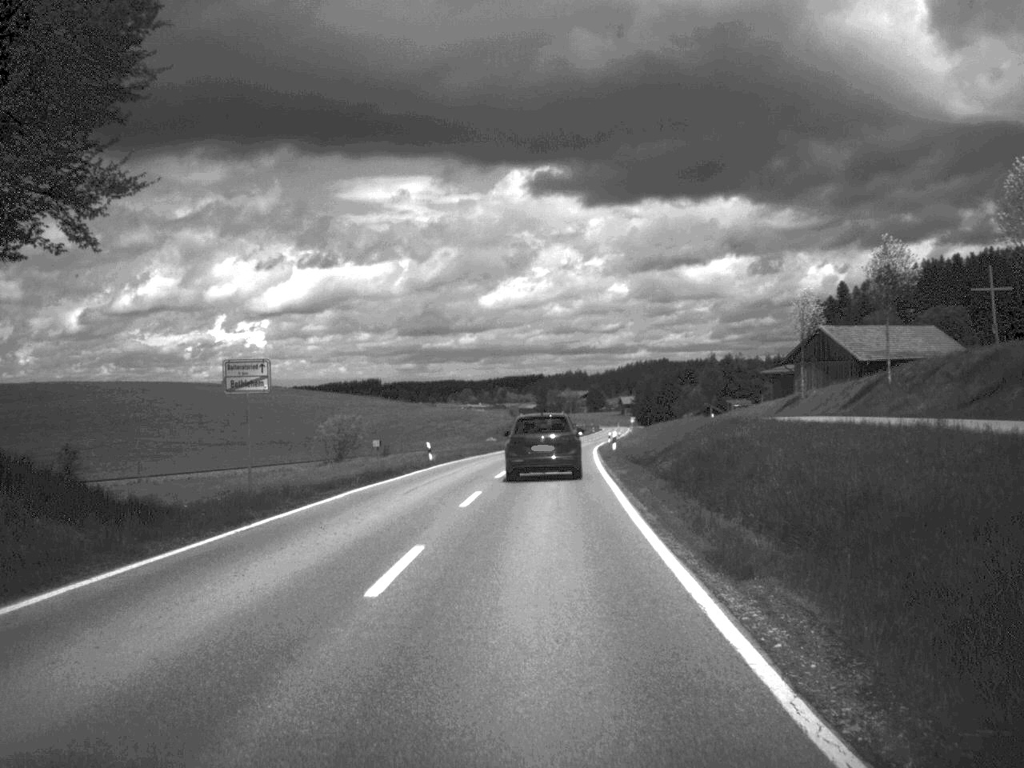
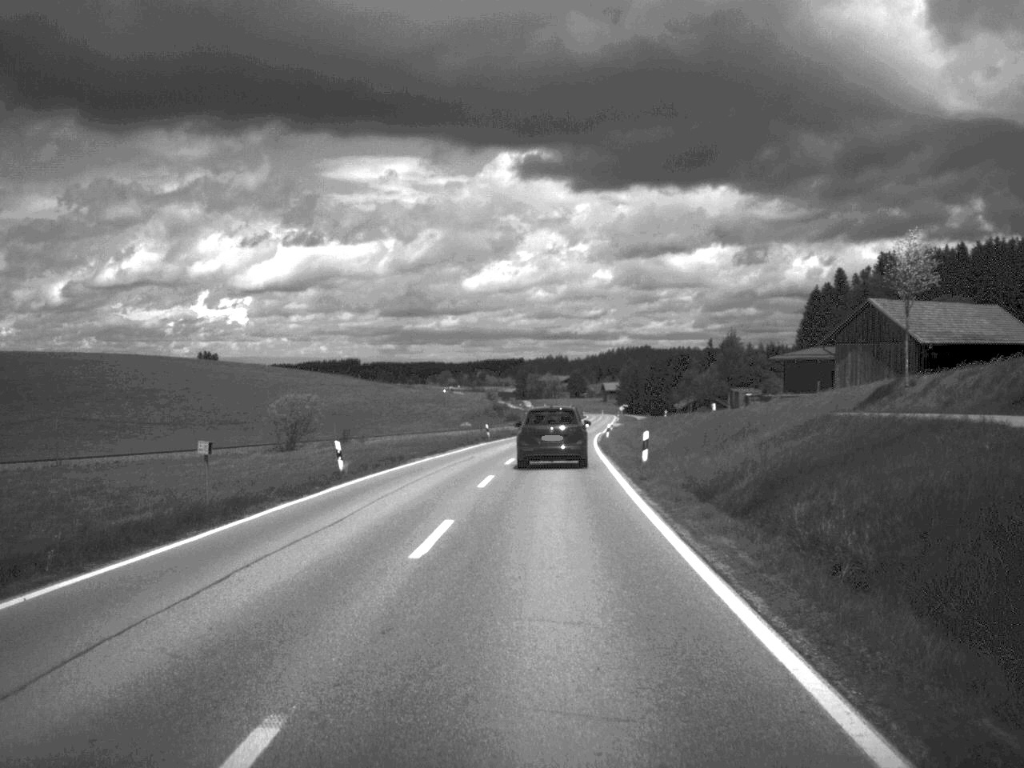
(+0.1, +20.0) m; +1°
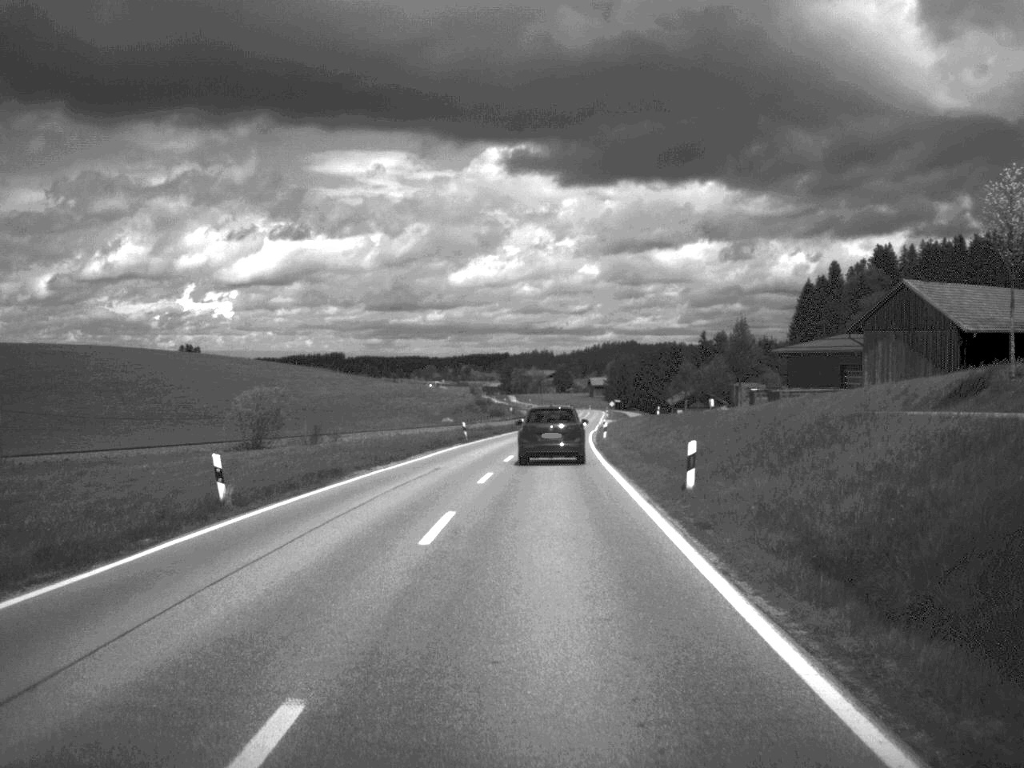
(+0.1, +10.8) m; +1°
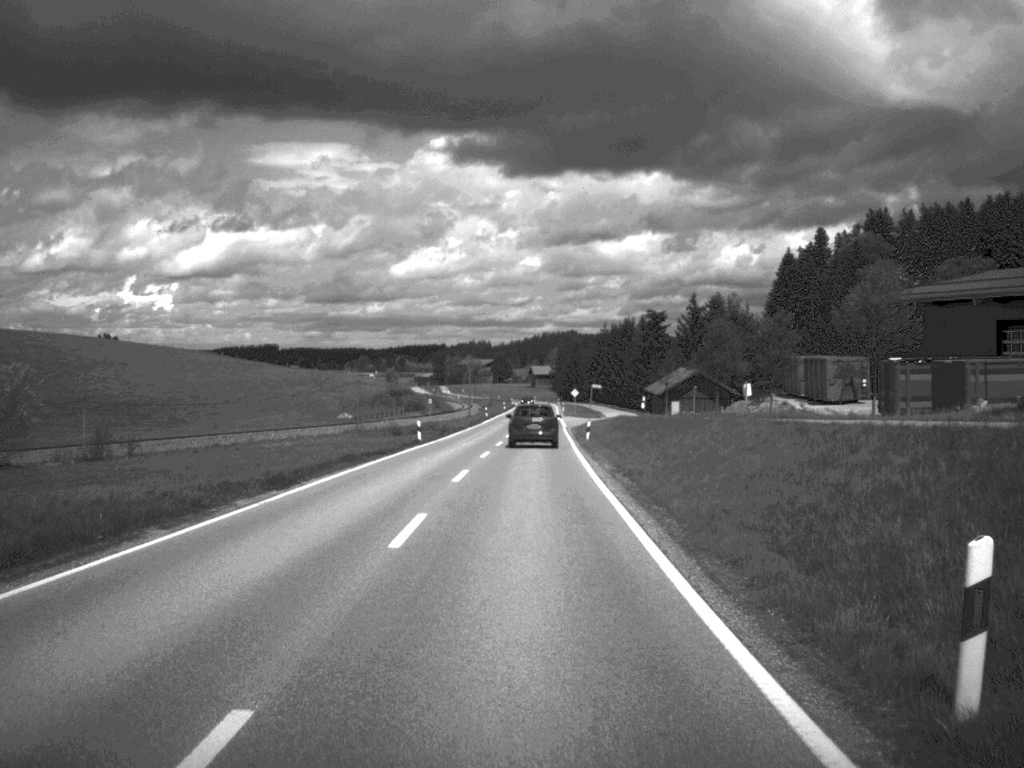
(+1.5, +58.8) m; +2°
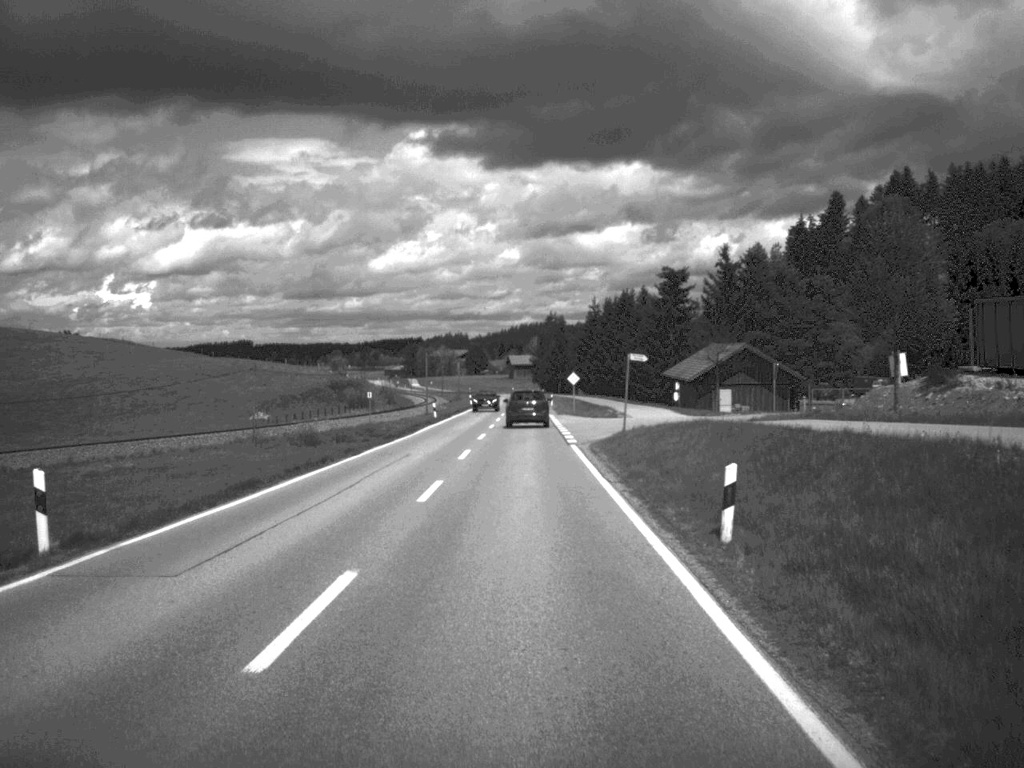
(+0.3, +41.5) m; +1°
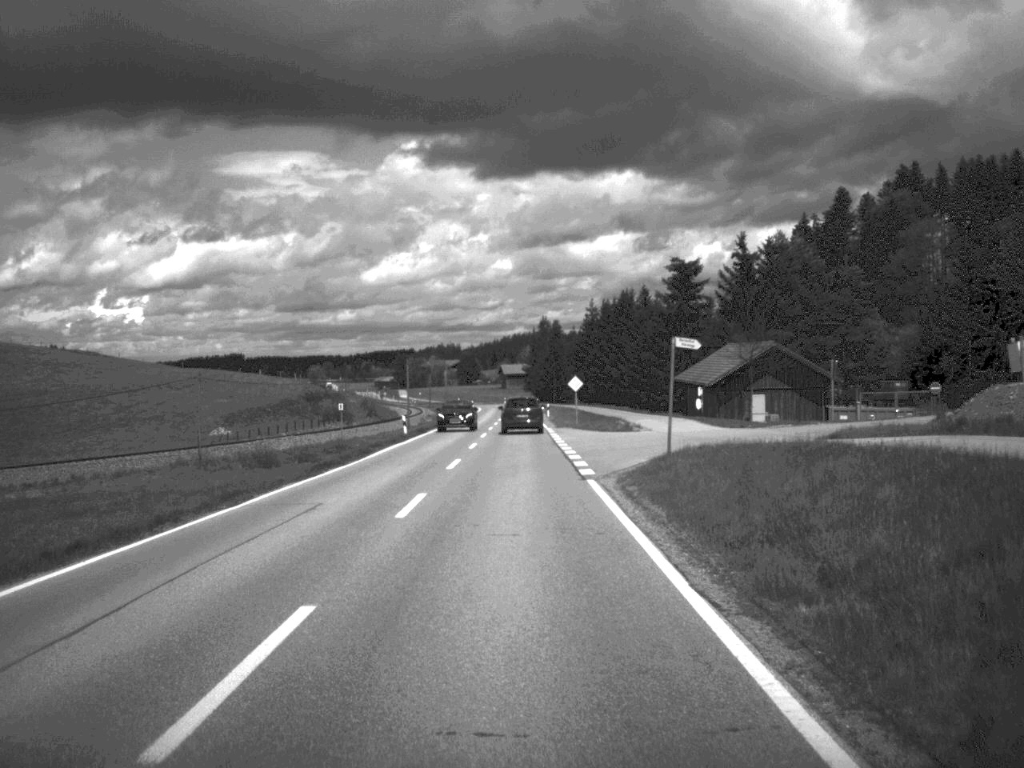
(0.0, +13.6) m; 0°
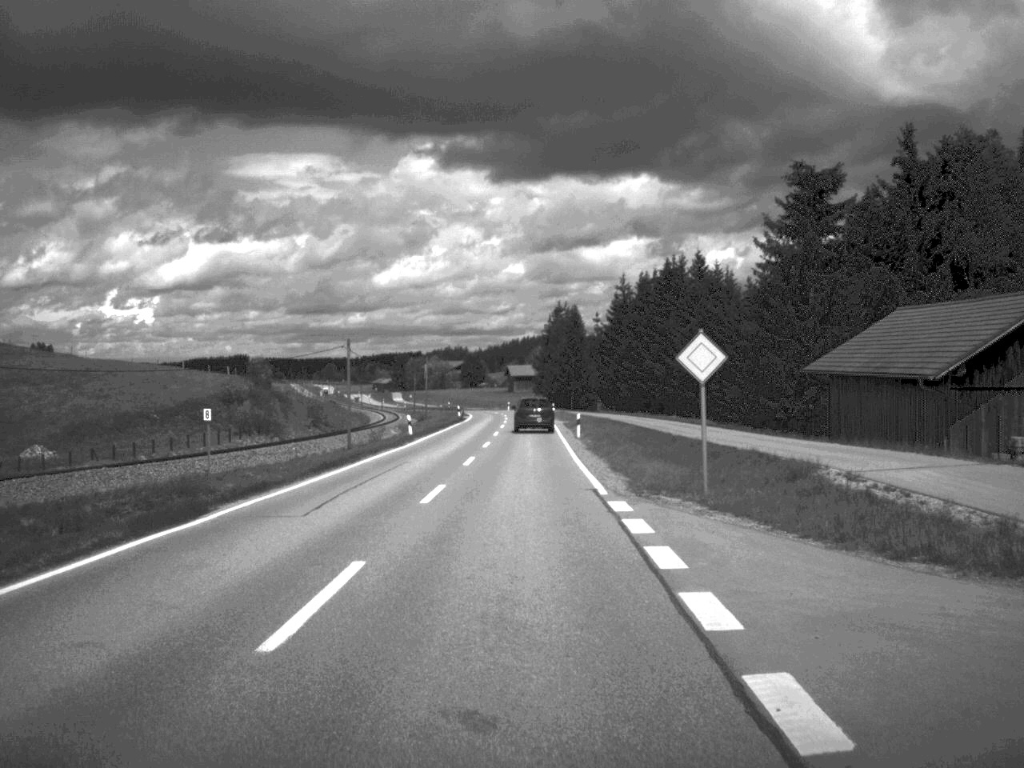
(-0.2, +44.3) m; -1°
